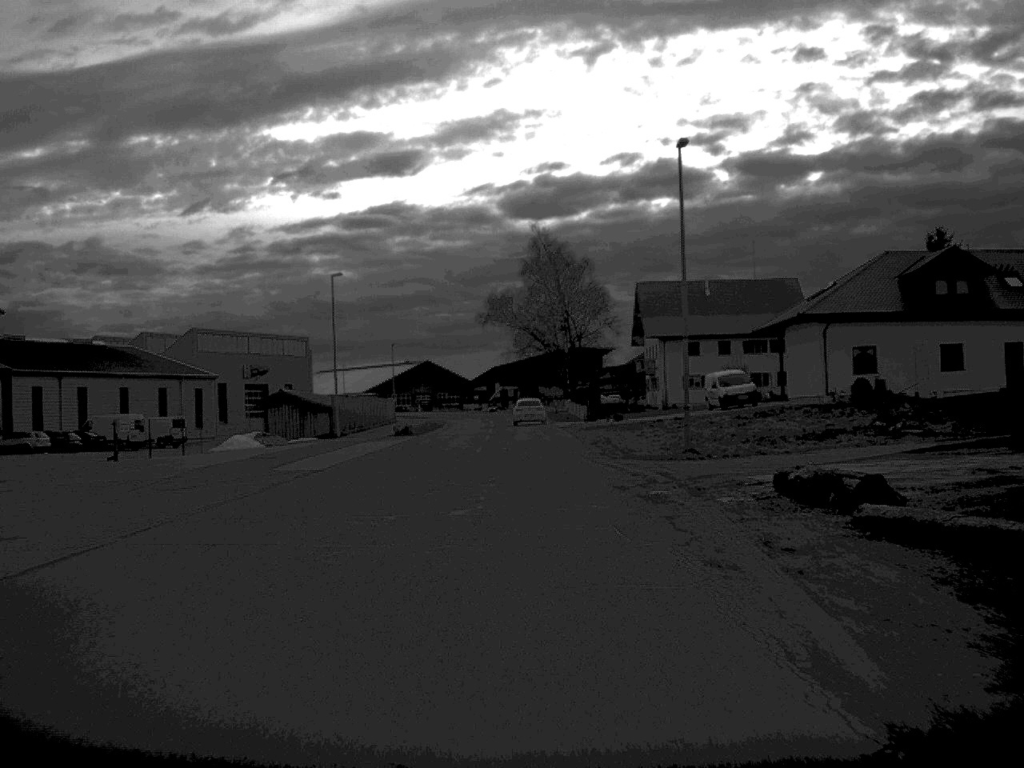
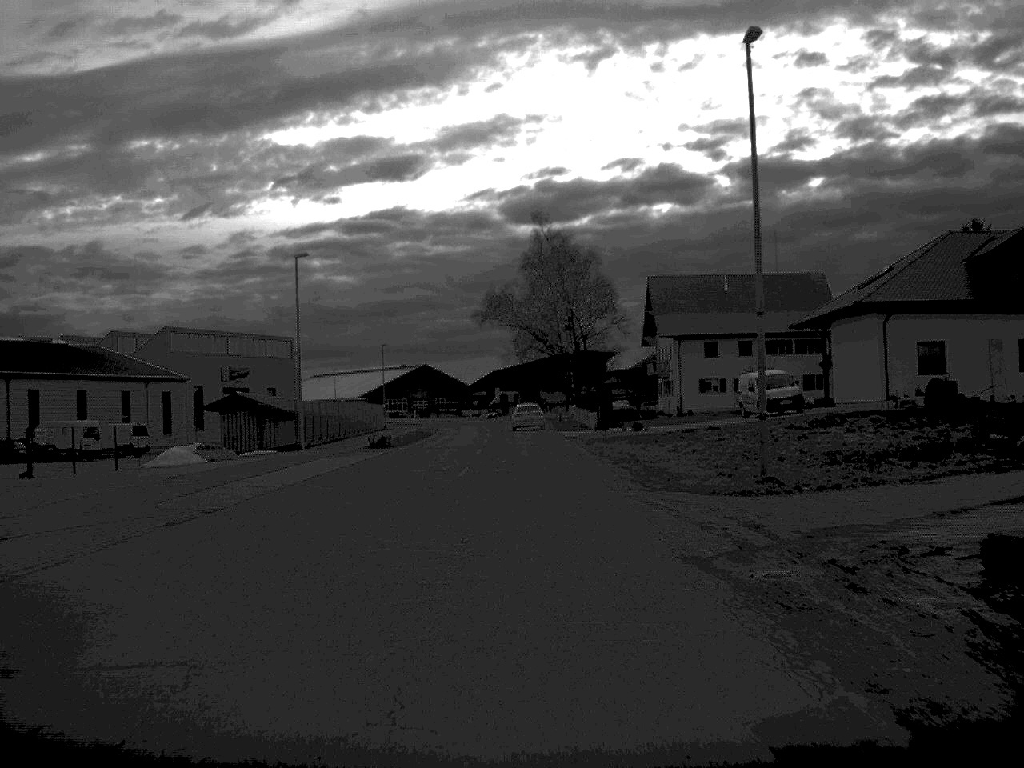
(0.0, +9.7) m; 0°
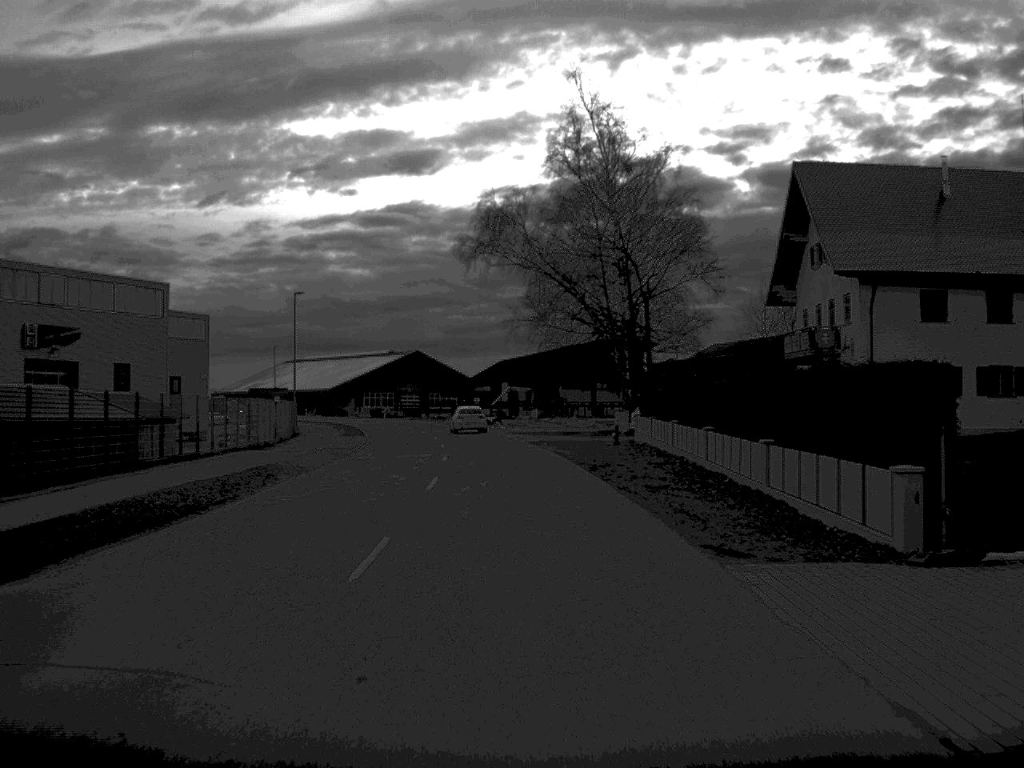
(-0.1, +51.2) m; -1°
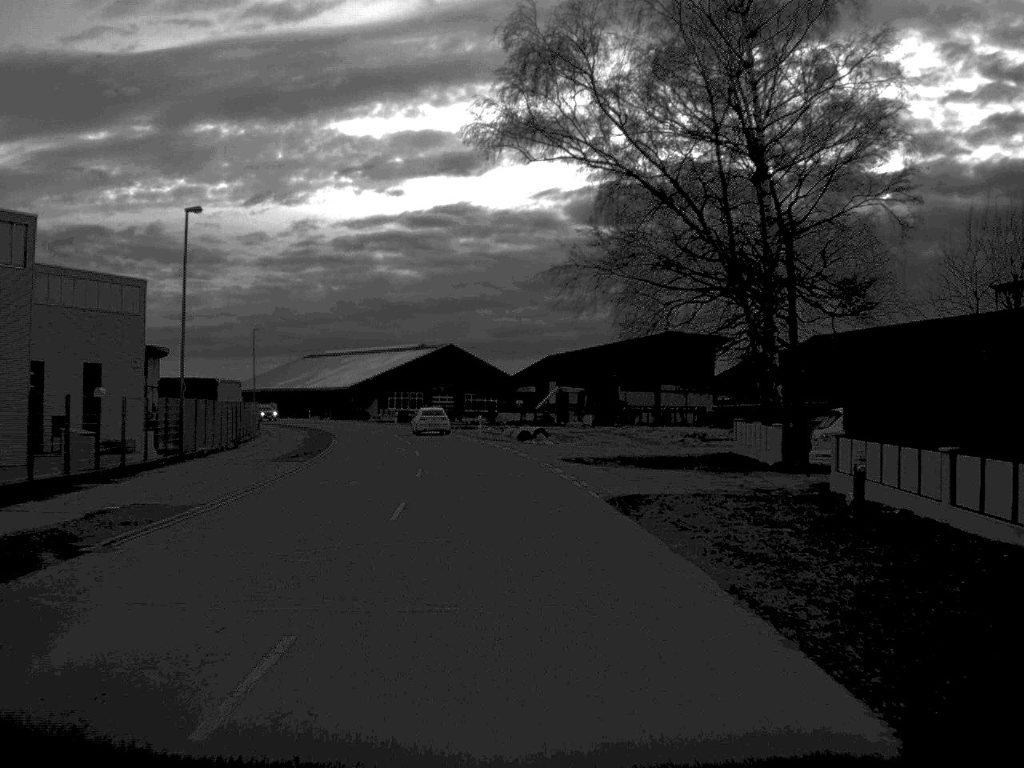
(-0.4, +29.5) m; -2°
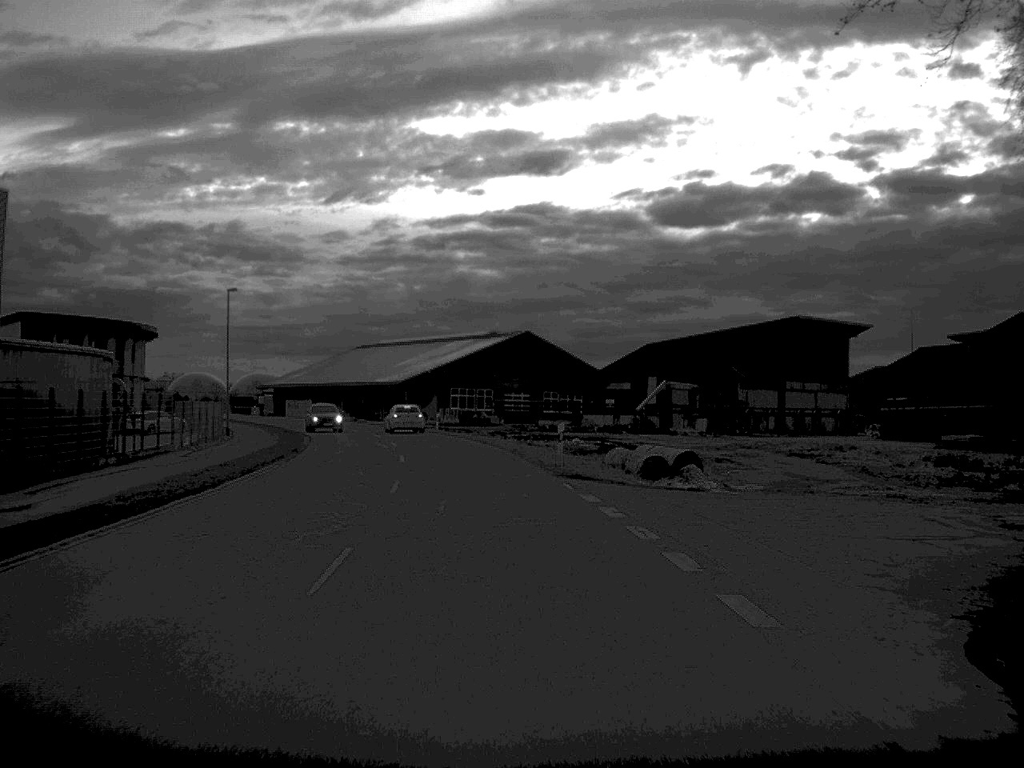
(-1.0, +32.1) m; -4°
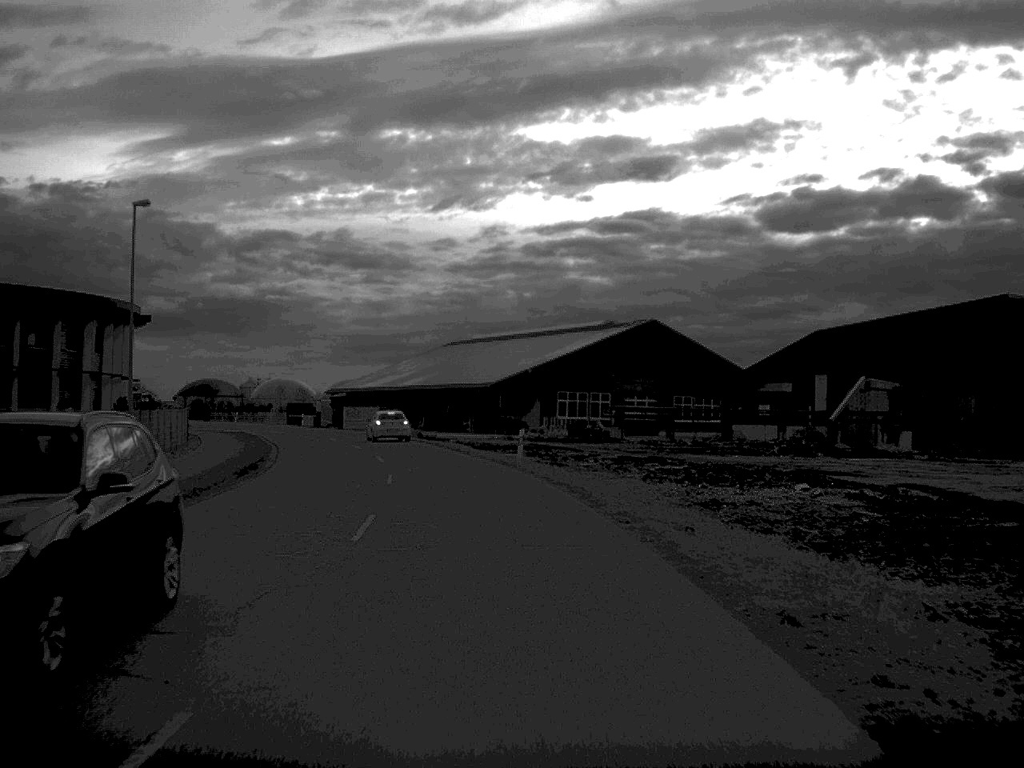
(-1.3, +31.4) m; -5°
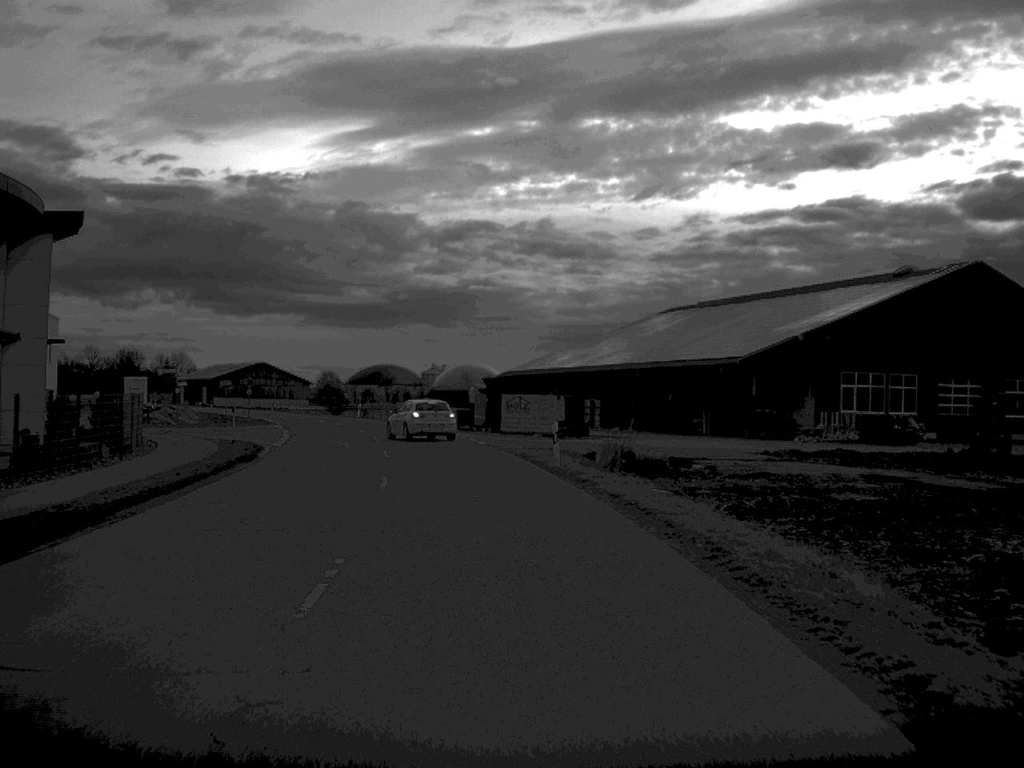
(-3.4, +42.3) m; -9°
